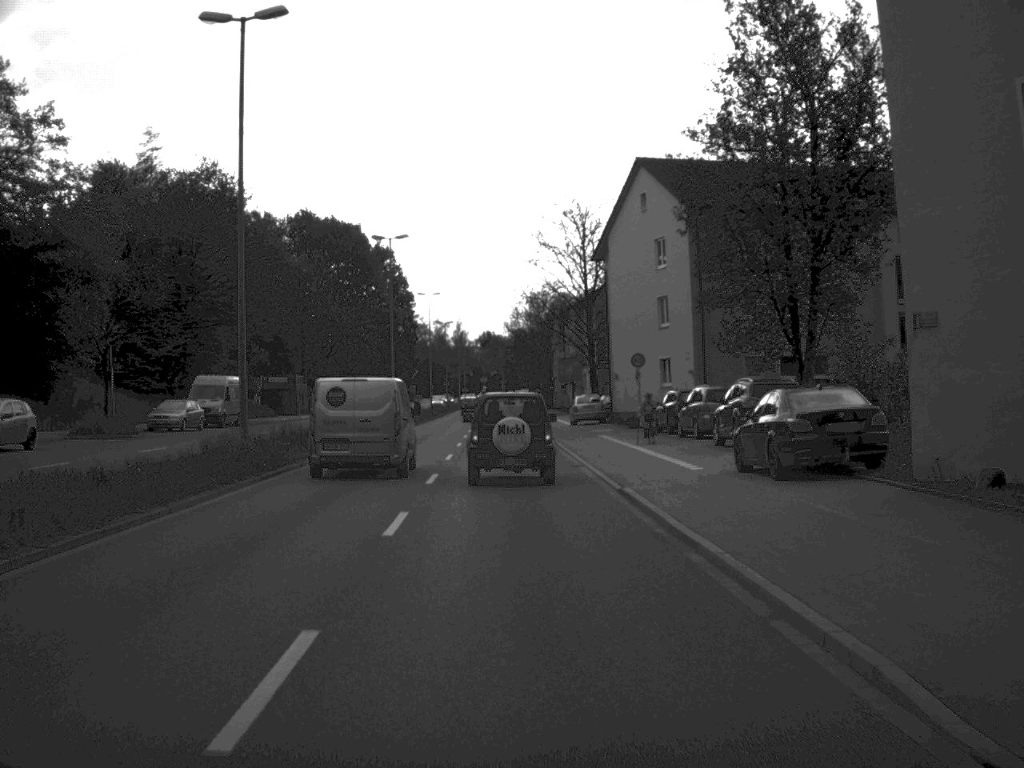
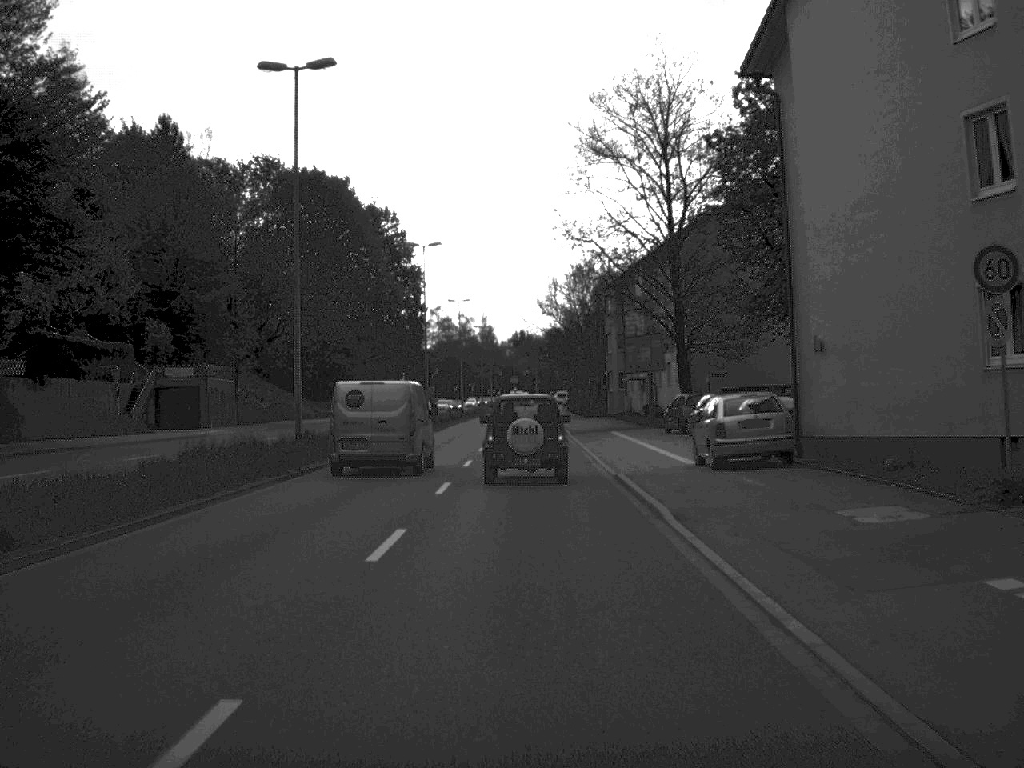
(-0.6, +37.6) m; -2°
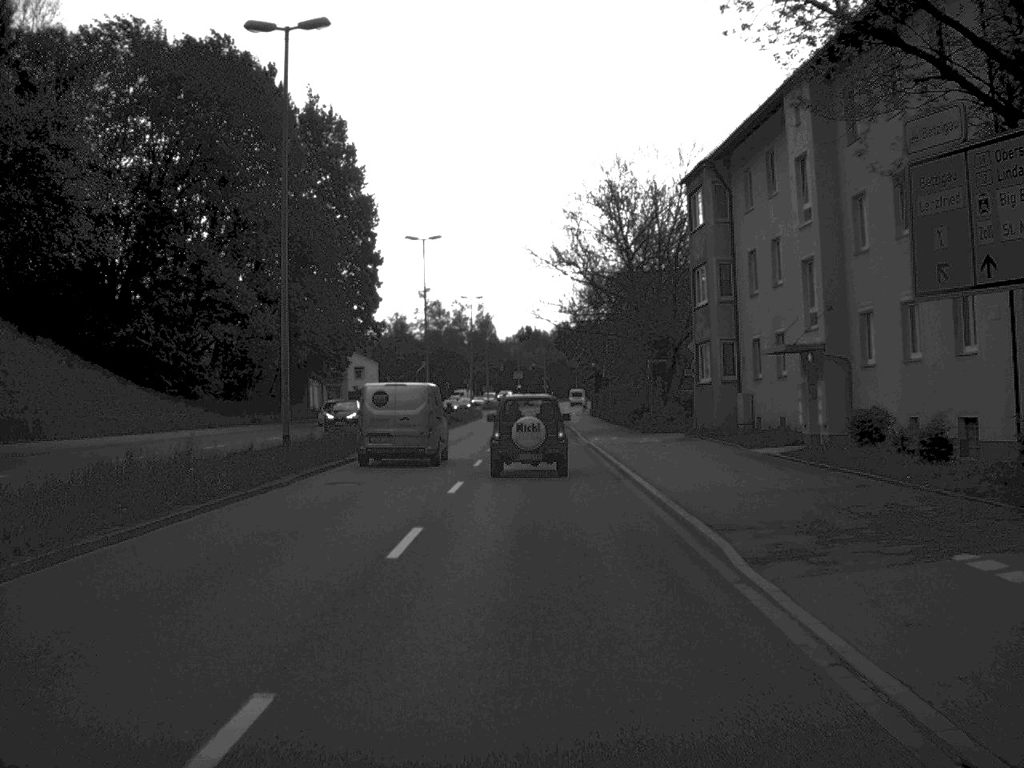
(-0.1, +44.2) m; 0°
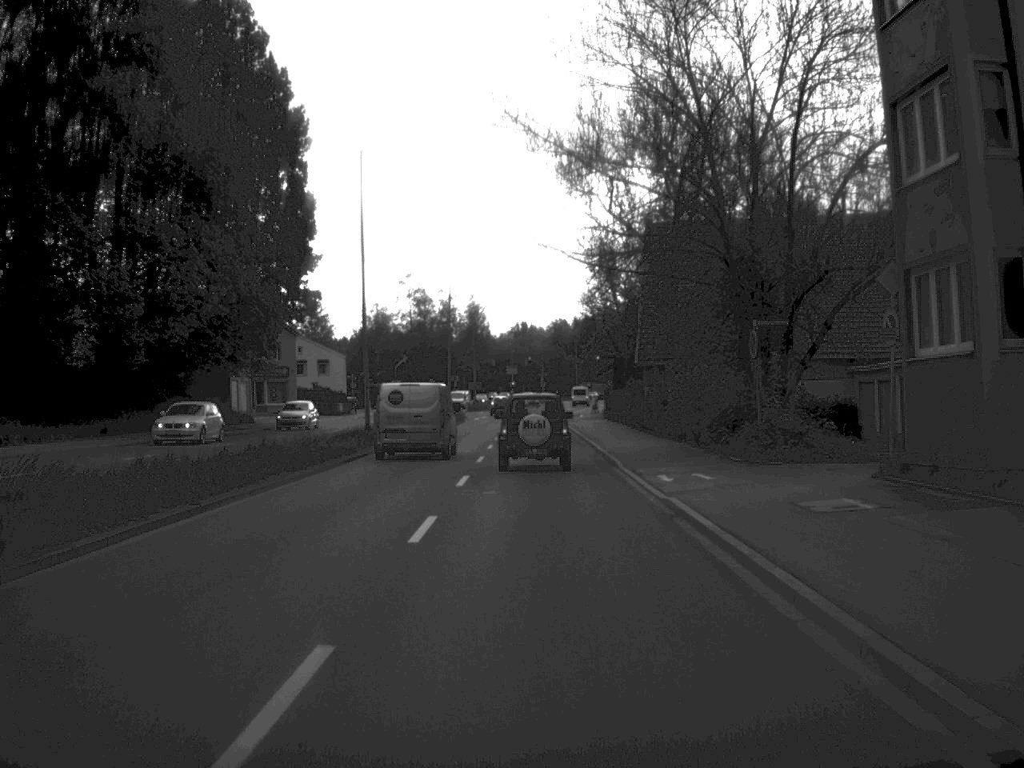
(0.0, +25.3) m; 0°
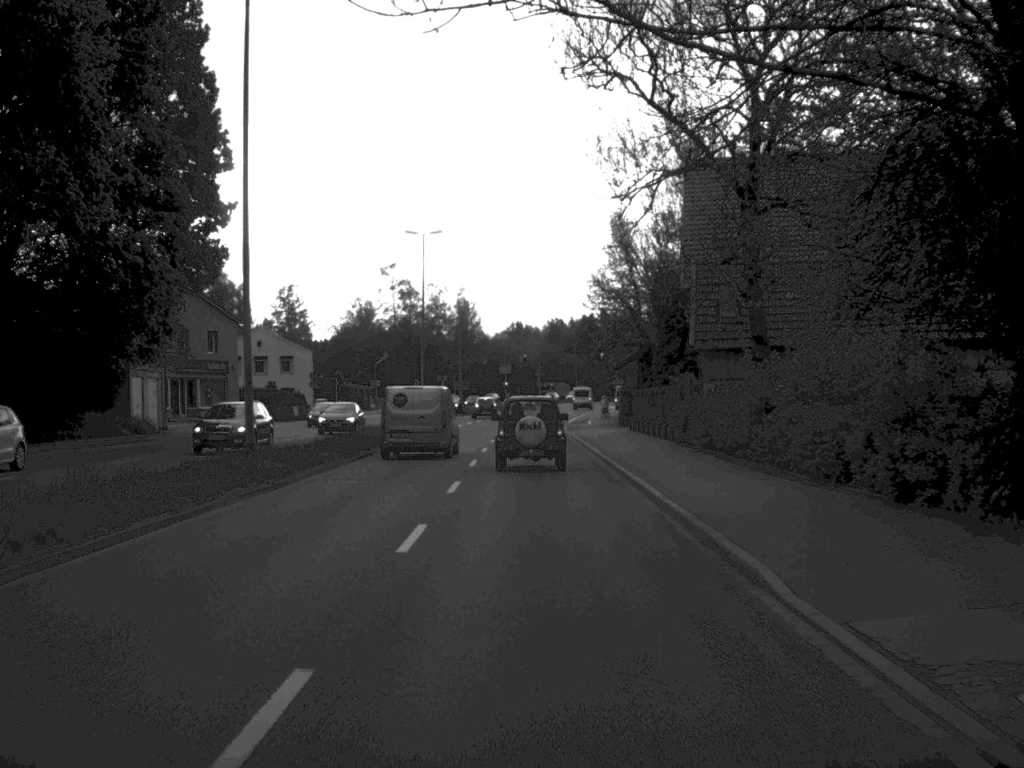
(0.0, +18.5) m; 0°
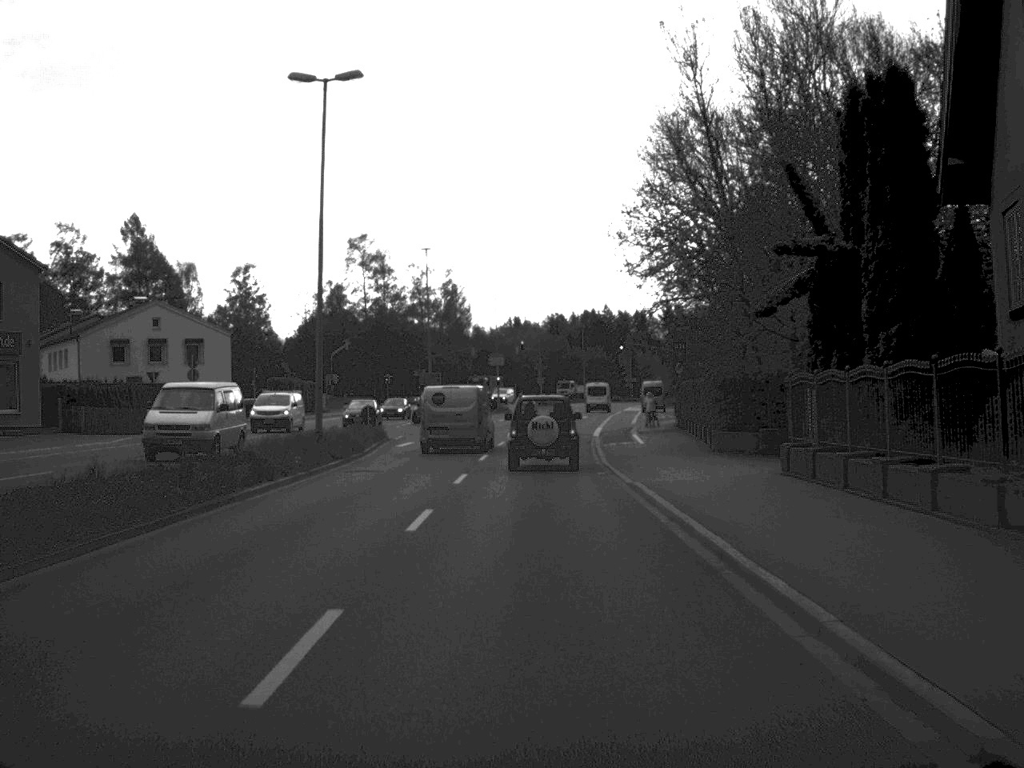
(0.0, +33.1) m; 0°
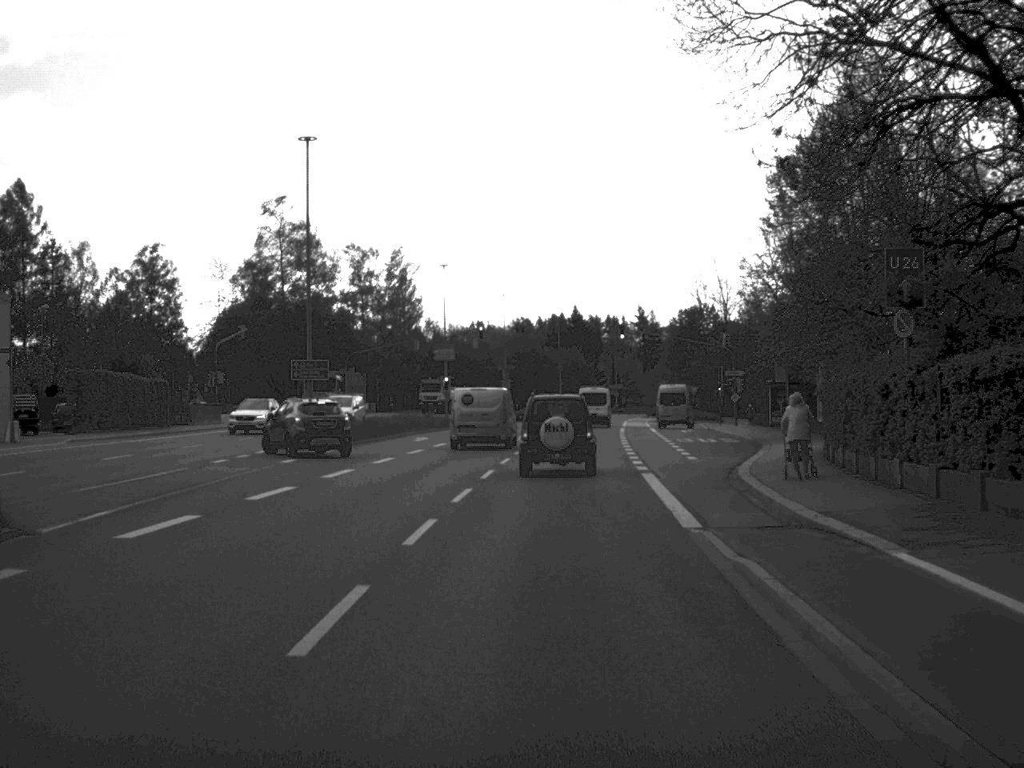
(+0.2, +34.3) m; +2°
